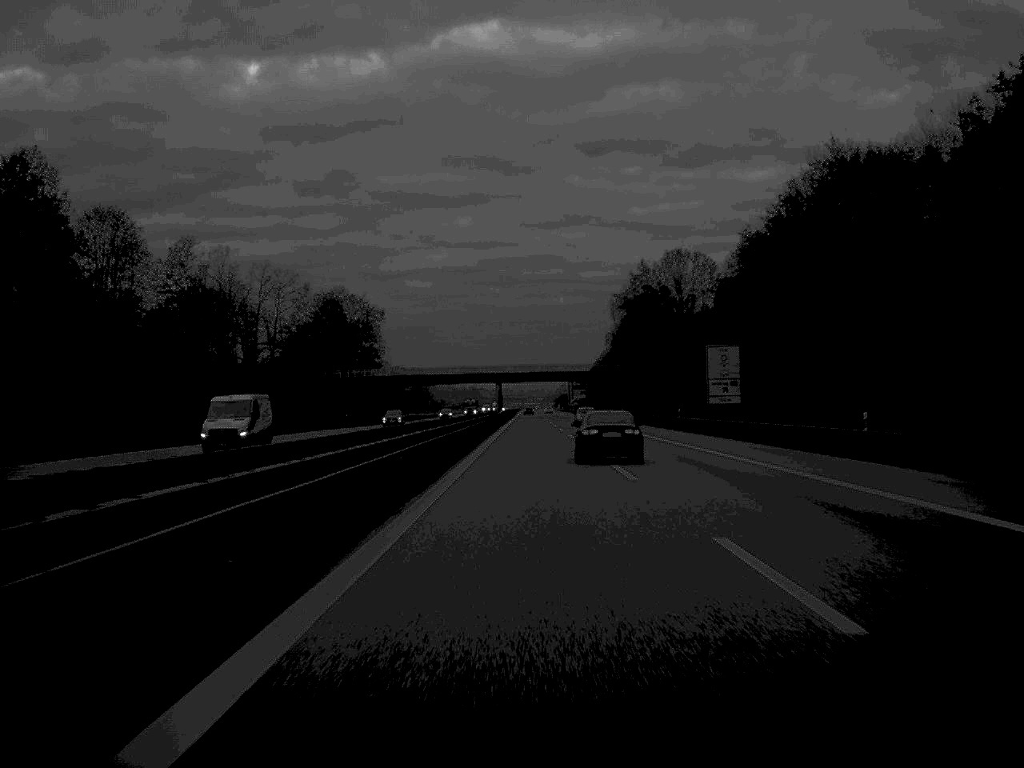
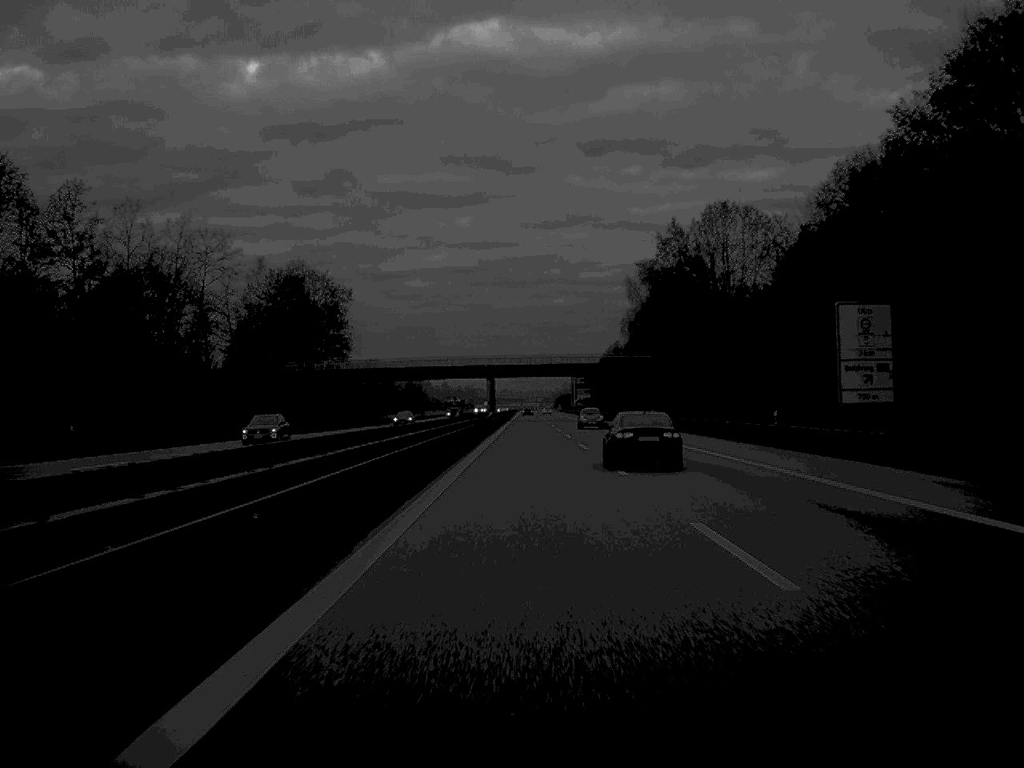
(0.0, +34.8) m; 0°
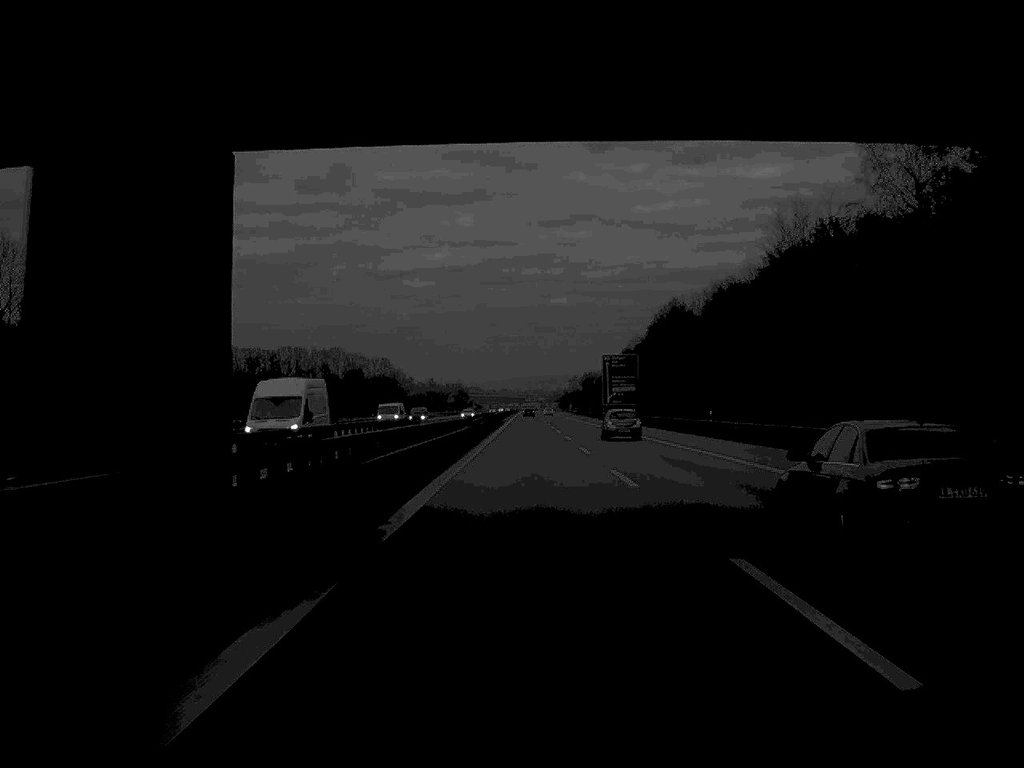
(0.0, +128.5) m; 0°
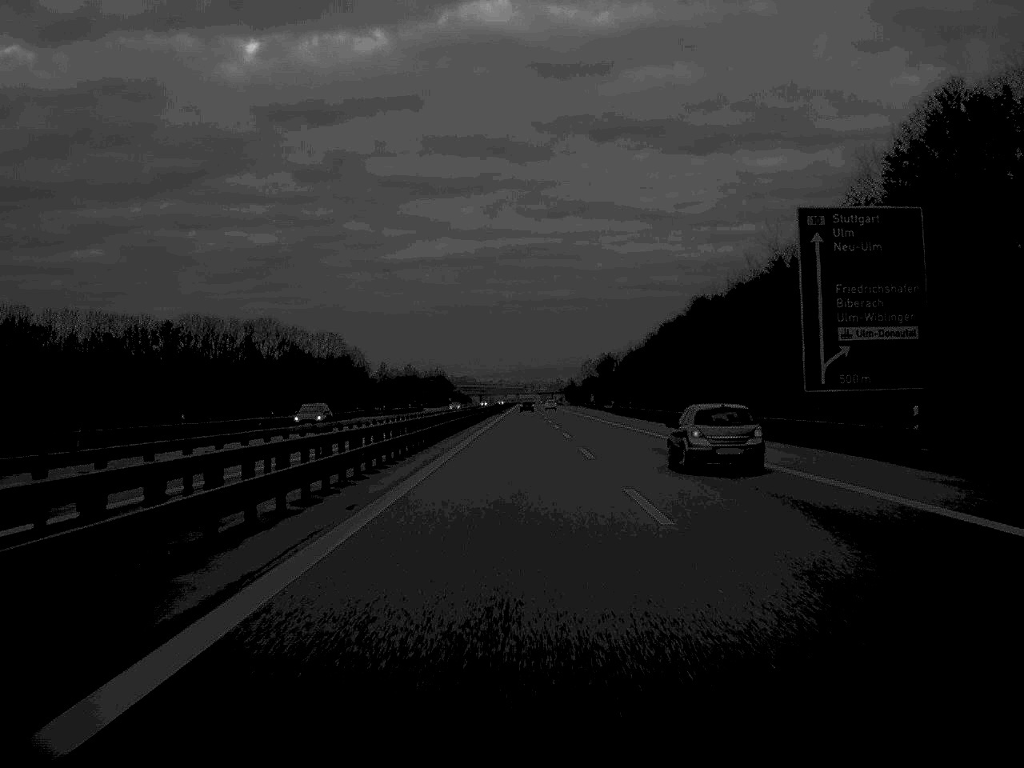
(+0.2, +135.0) m; 0°
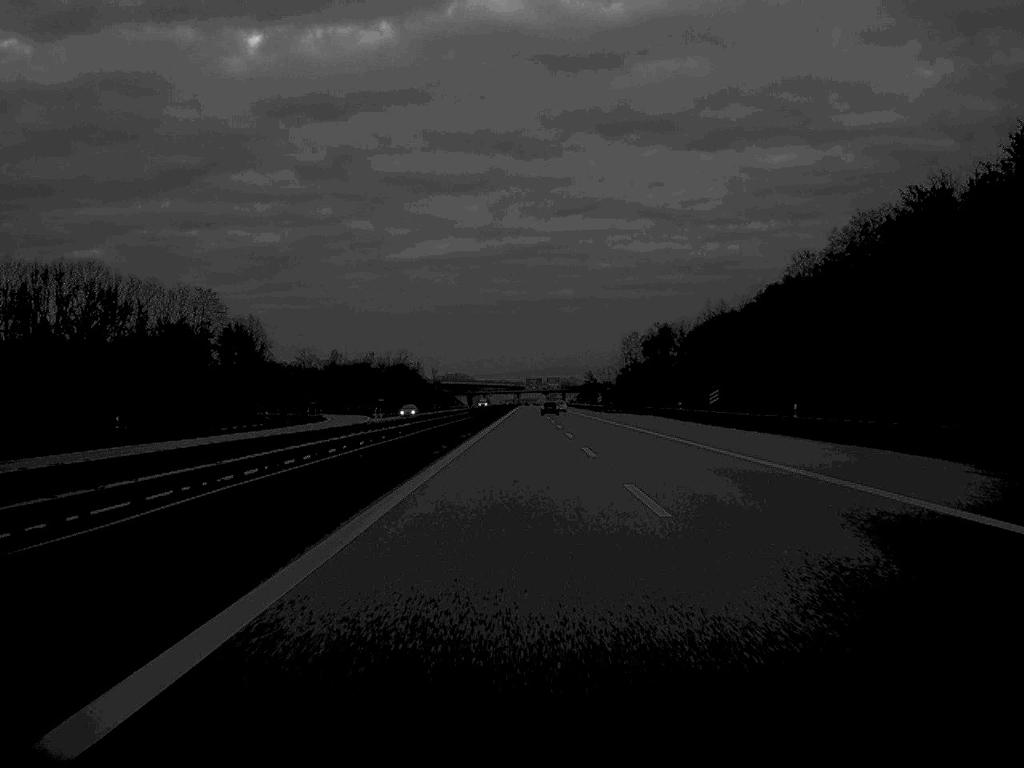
(-0.2, +159.5) m; 0°
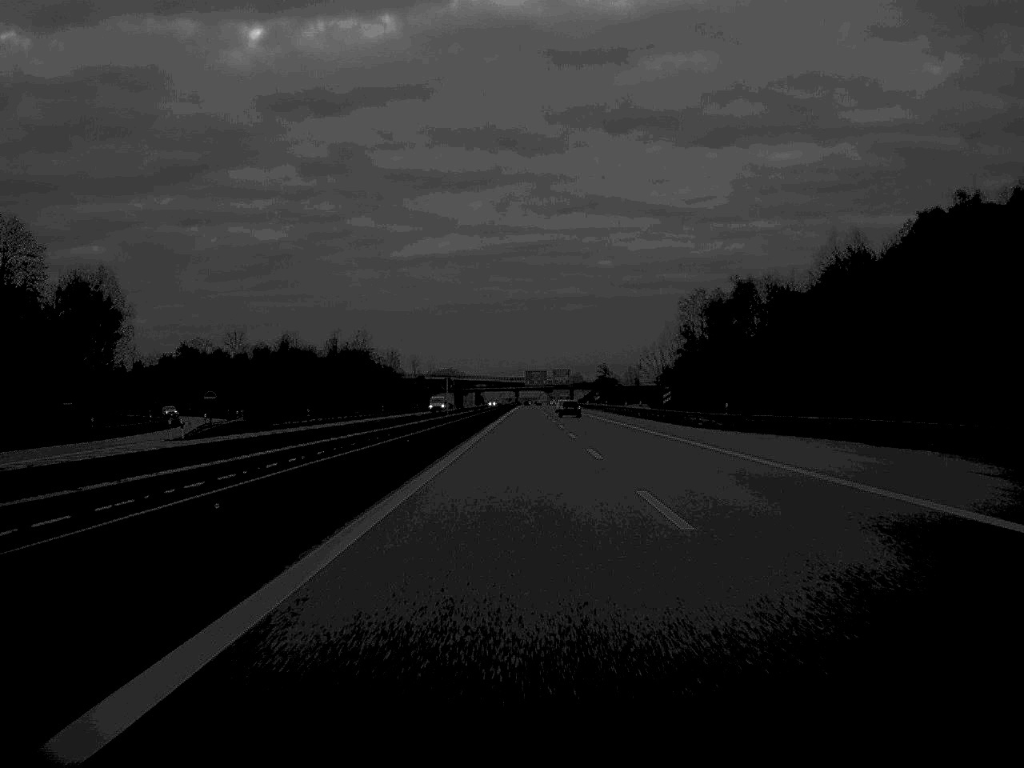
(0.0, +90.9) m; 0°
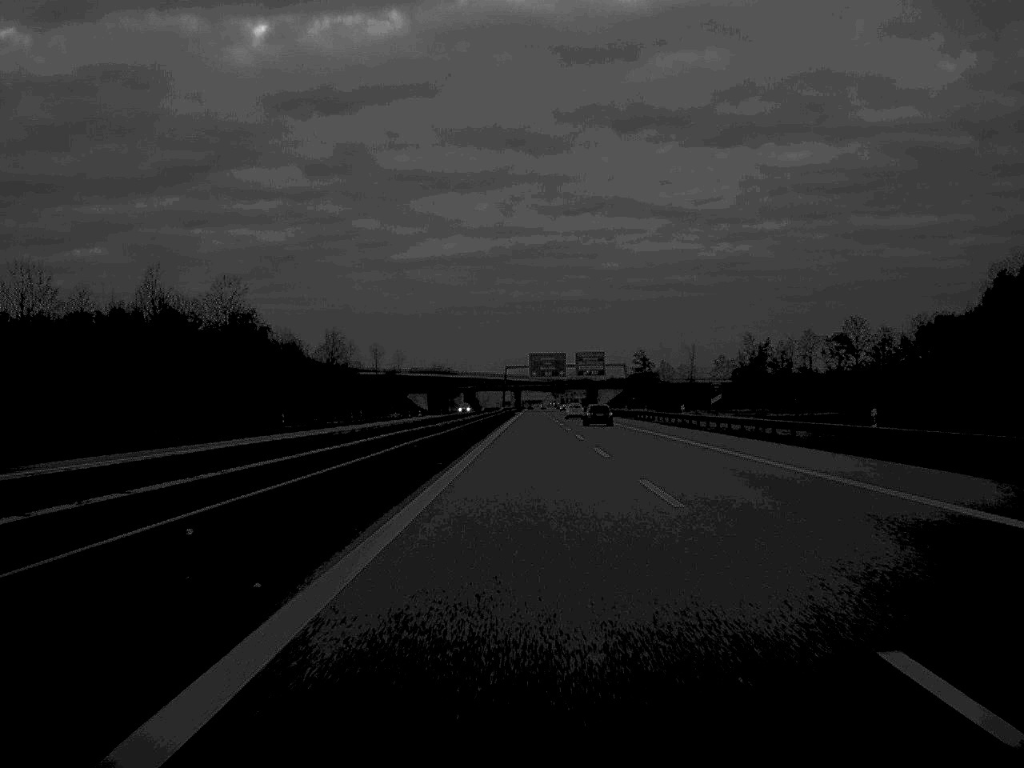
(-0.2, +120.7) m; 0°
